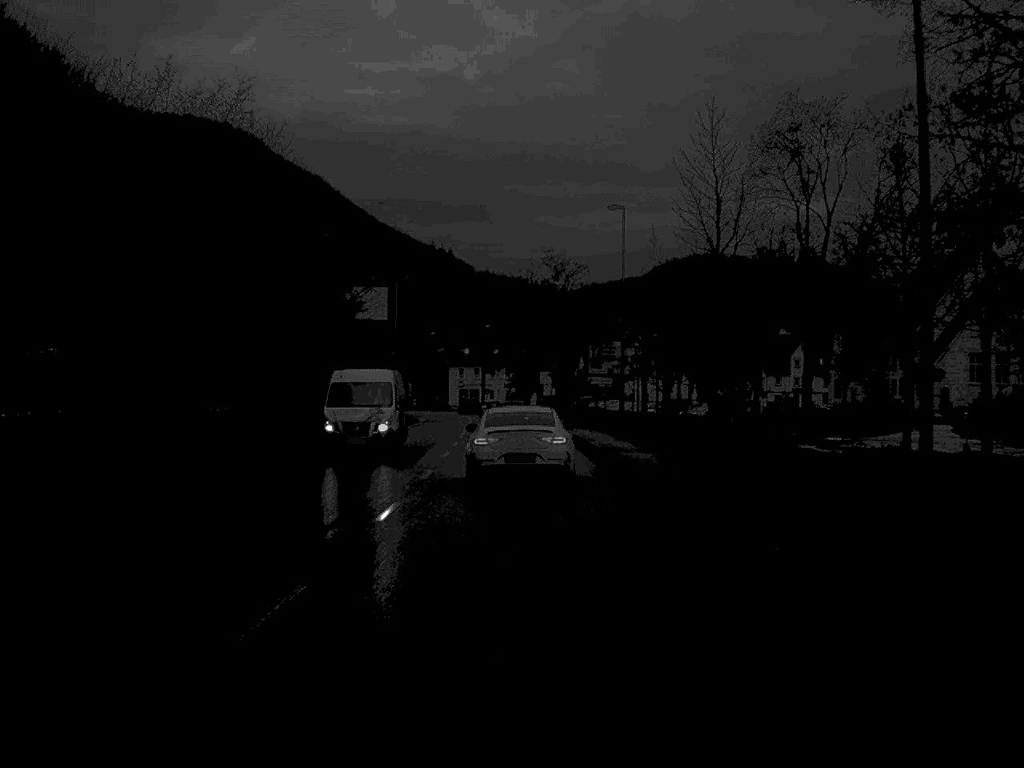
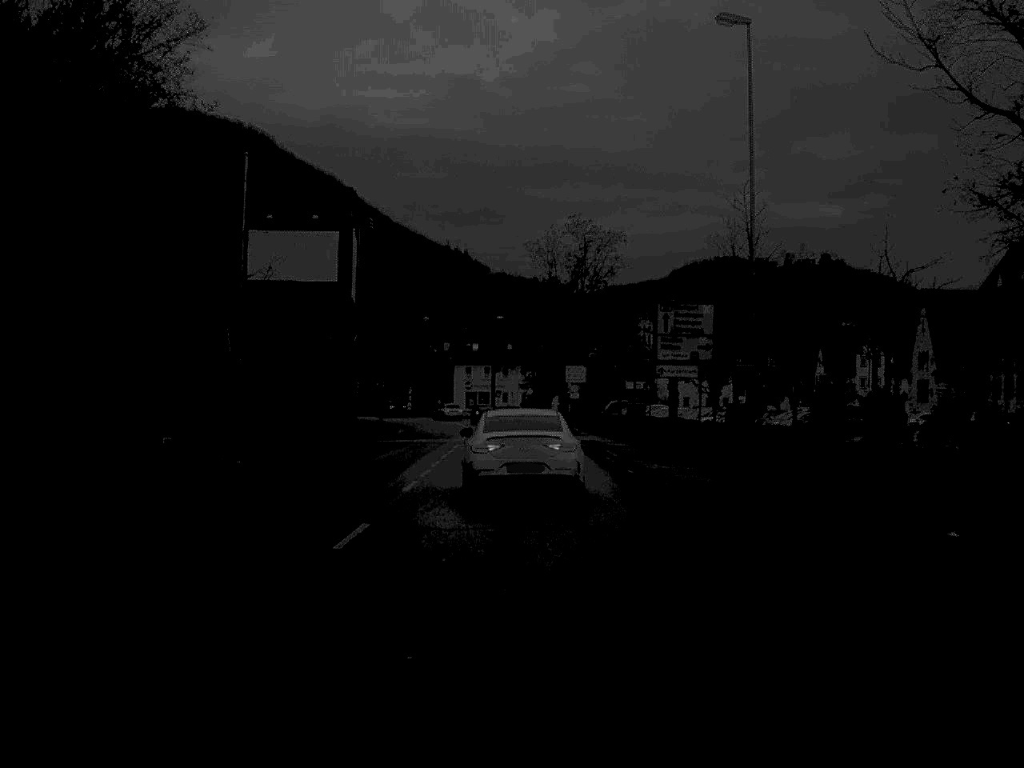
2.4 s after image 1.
(-0.2, +29.6) m; -1°
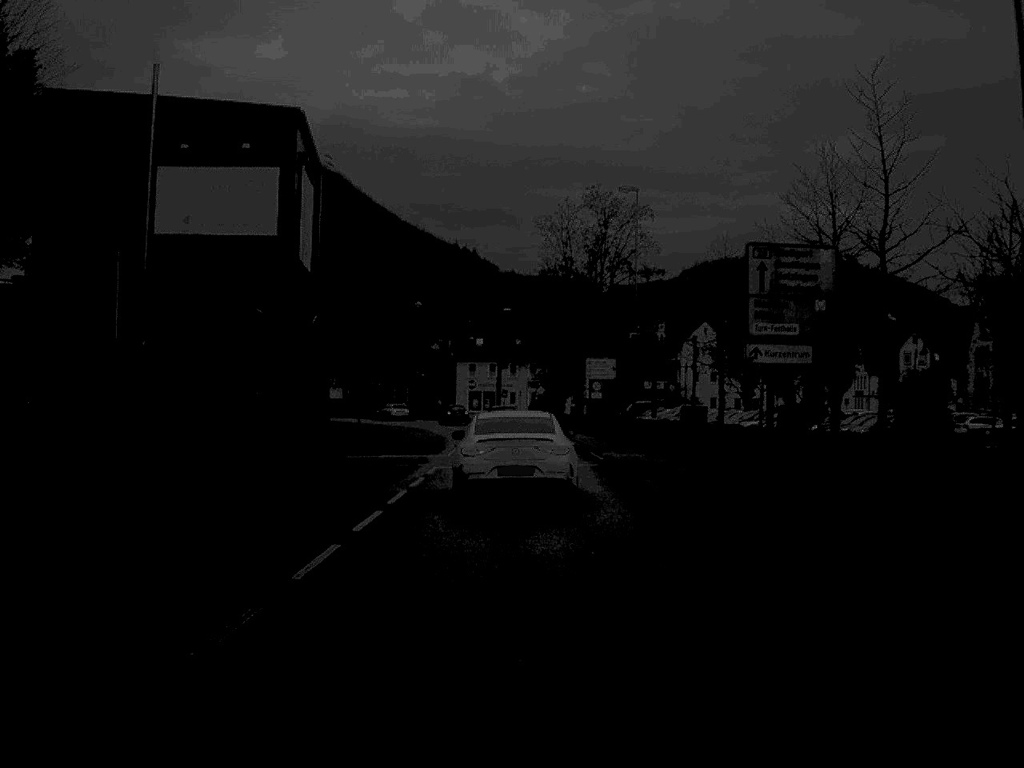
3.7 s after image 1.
(-0.1, +15.7) m; 0°
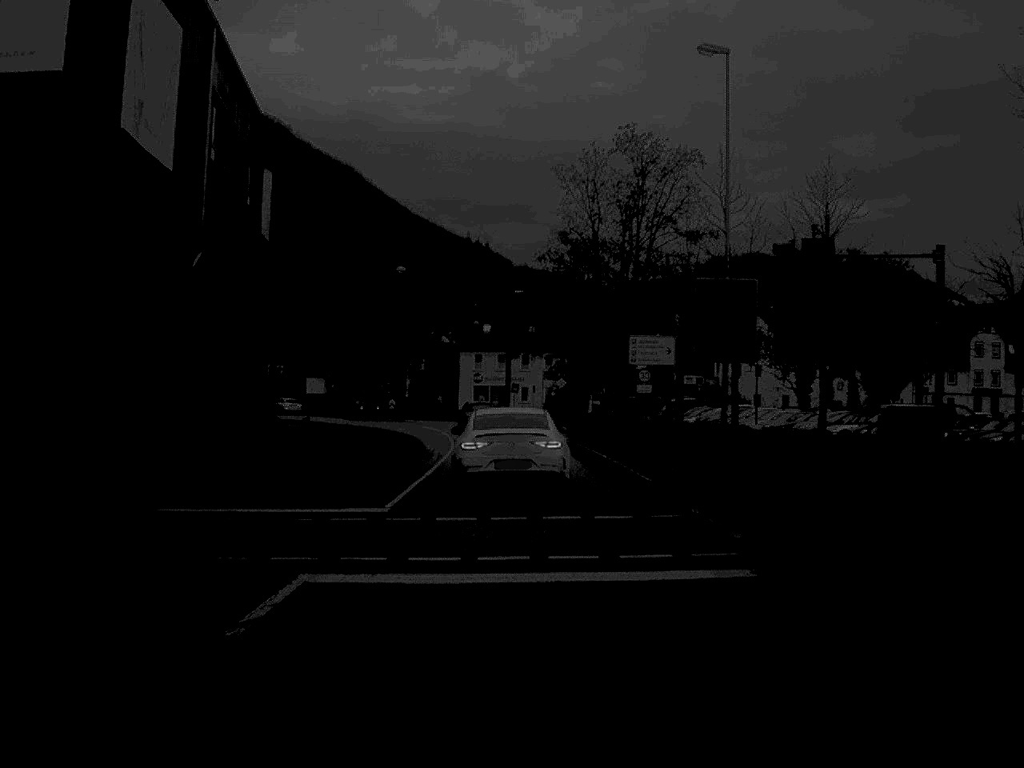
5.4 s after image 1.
(-0.1, +20.5) m; -1°
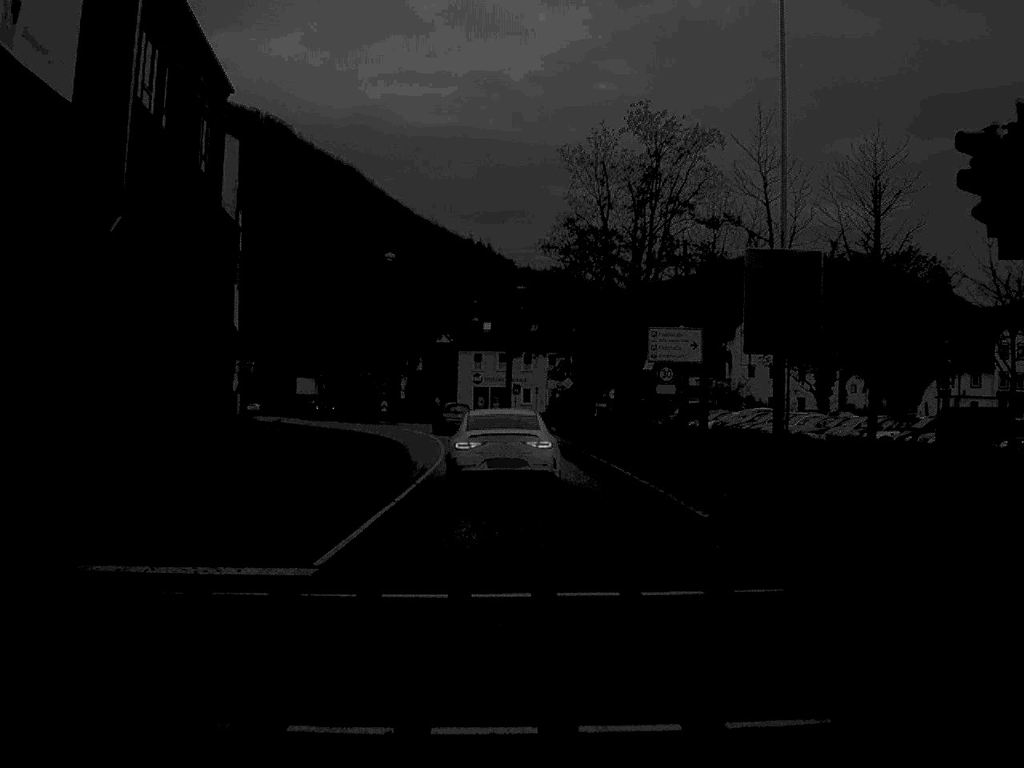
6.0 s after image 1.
(0.0, +6.6) m; 0°
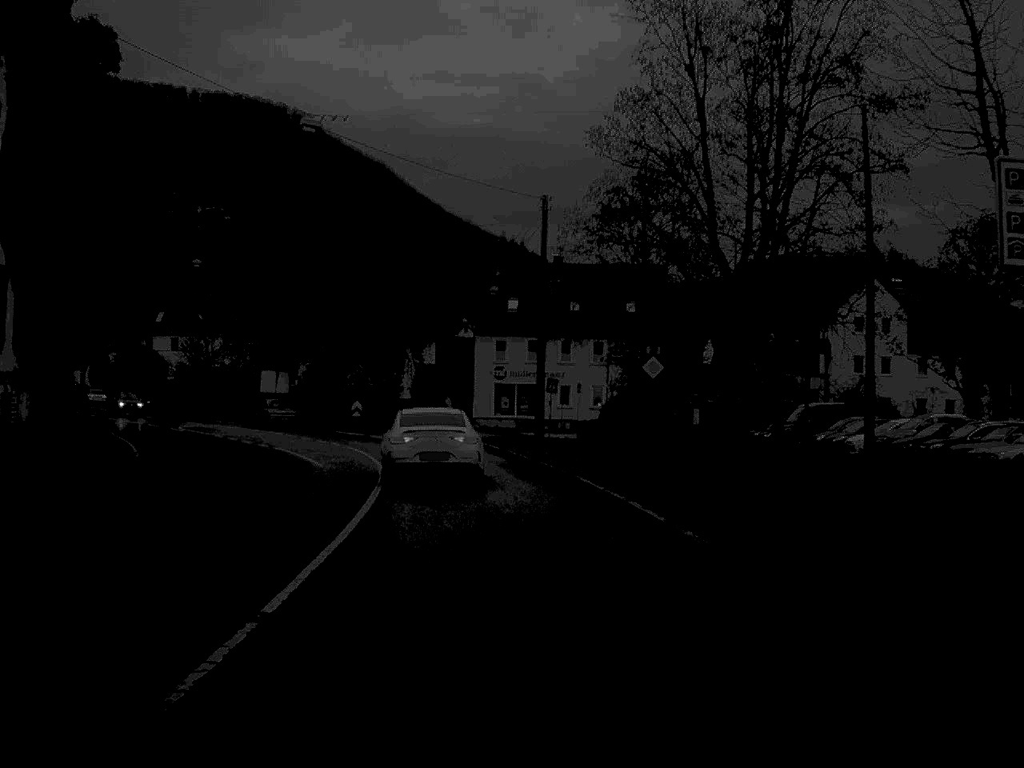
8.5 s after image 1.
(-0.2, +28.8) m; -2°
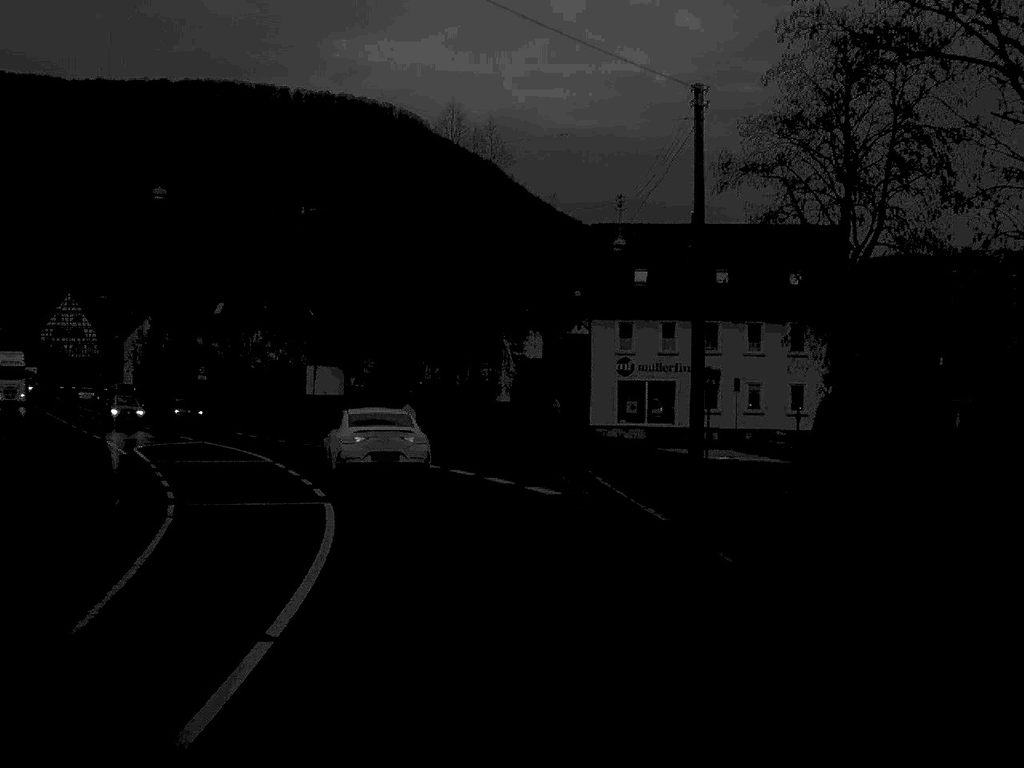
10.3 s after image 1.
(-0.9, +22.5) m; -5°
